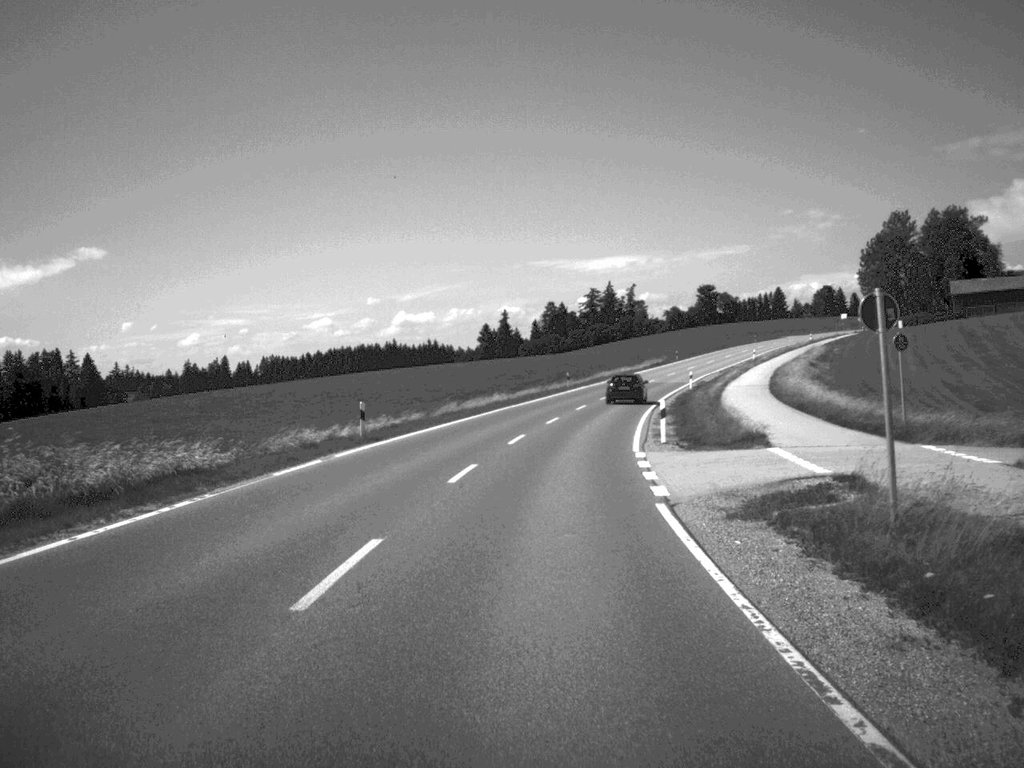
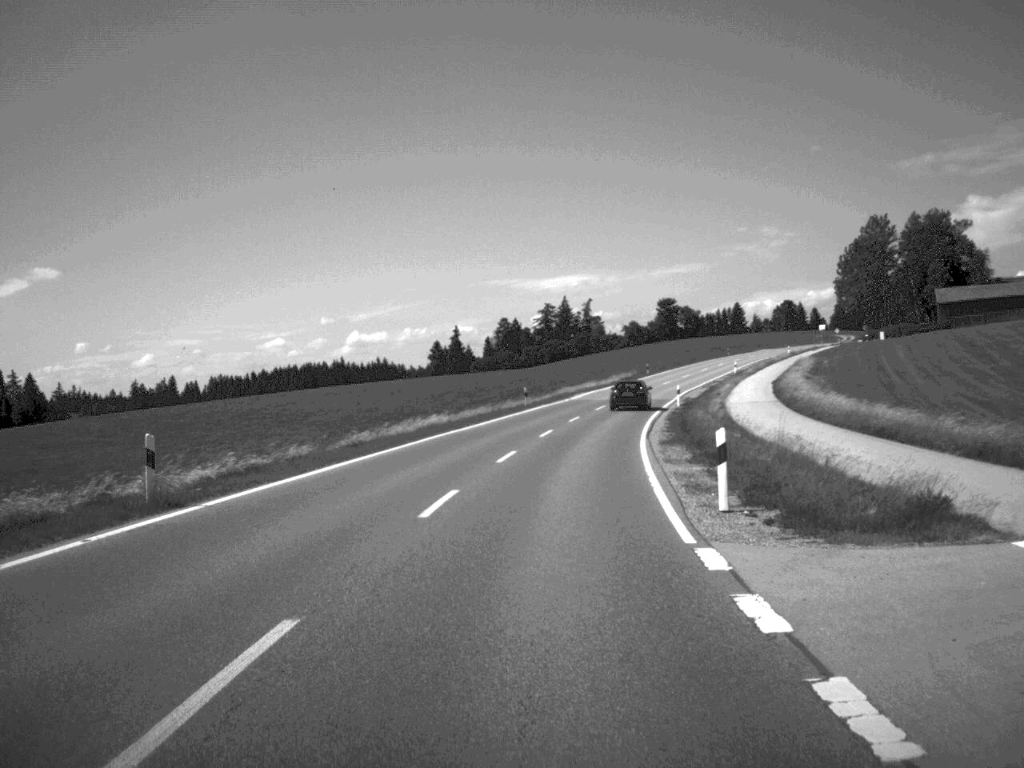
(+0.3, +15.8) m; +2°
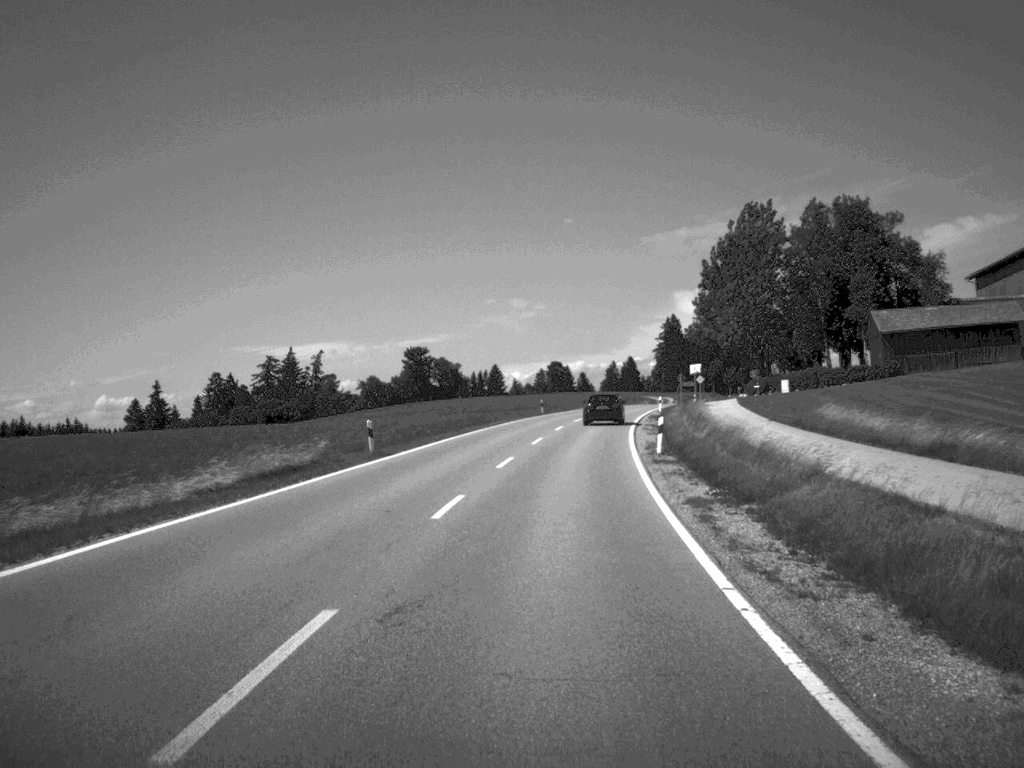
(+7.9, +79.3) m; +11°
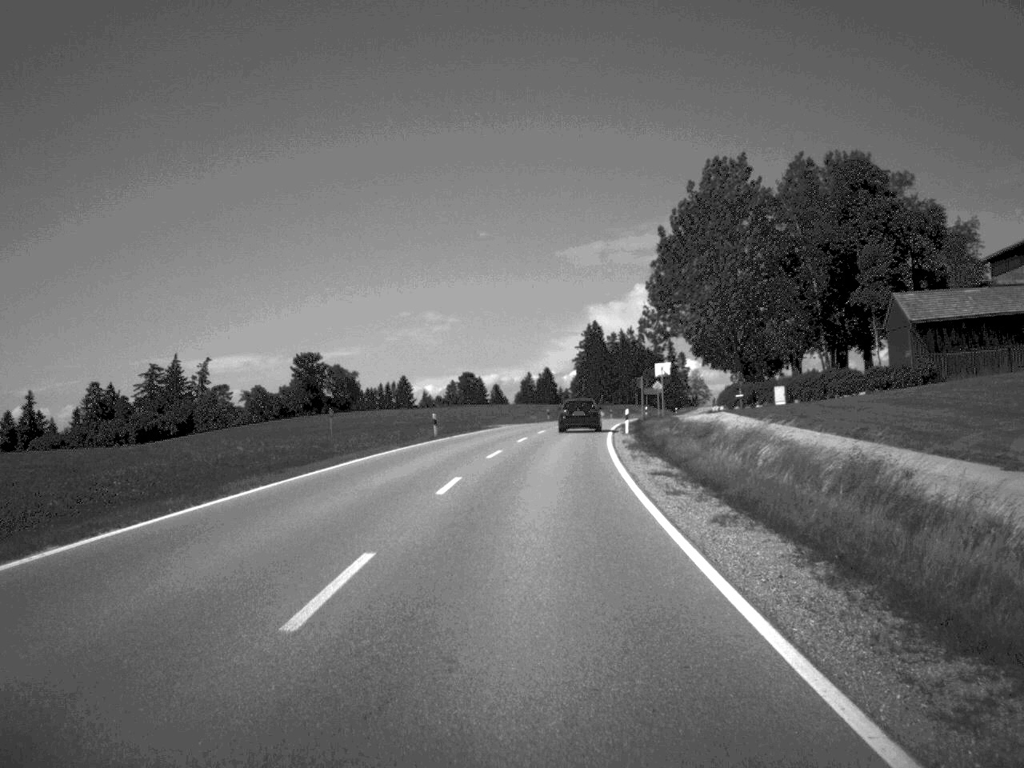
(+1.1, +32.2) m; +4°
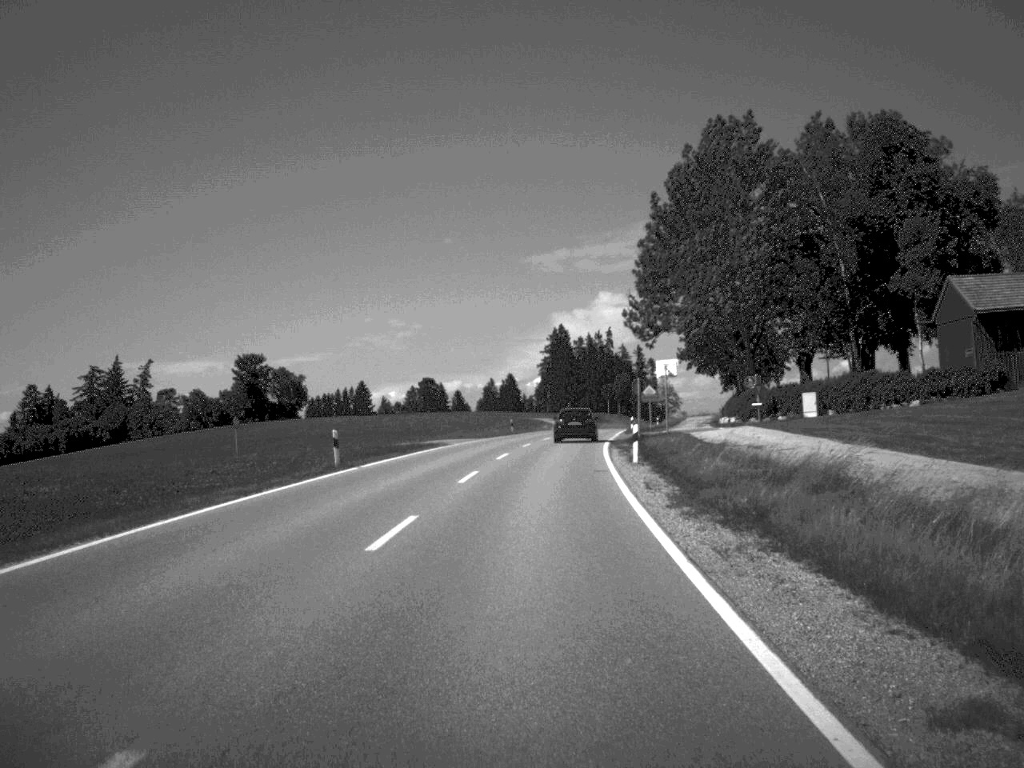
(+0.3, +18.6) m; +2°
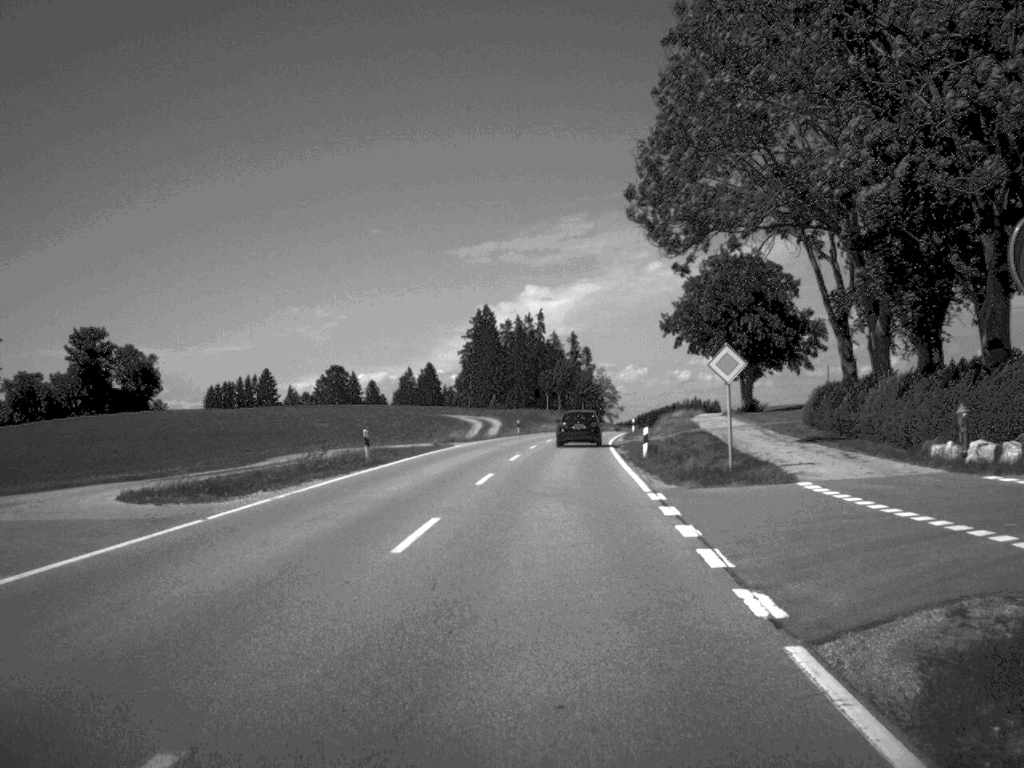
(+1.3, +46.9) m; +3°
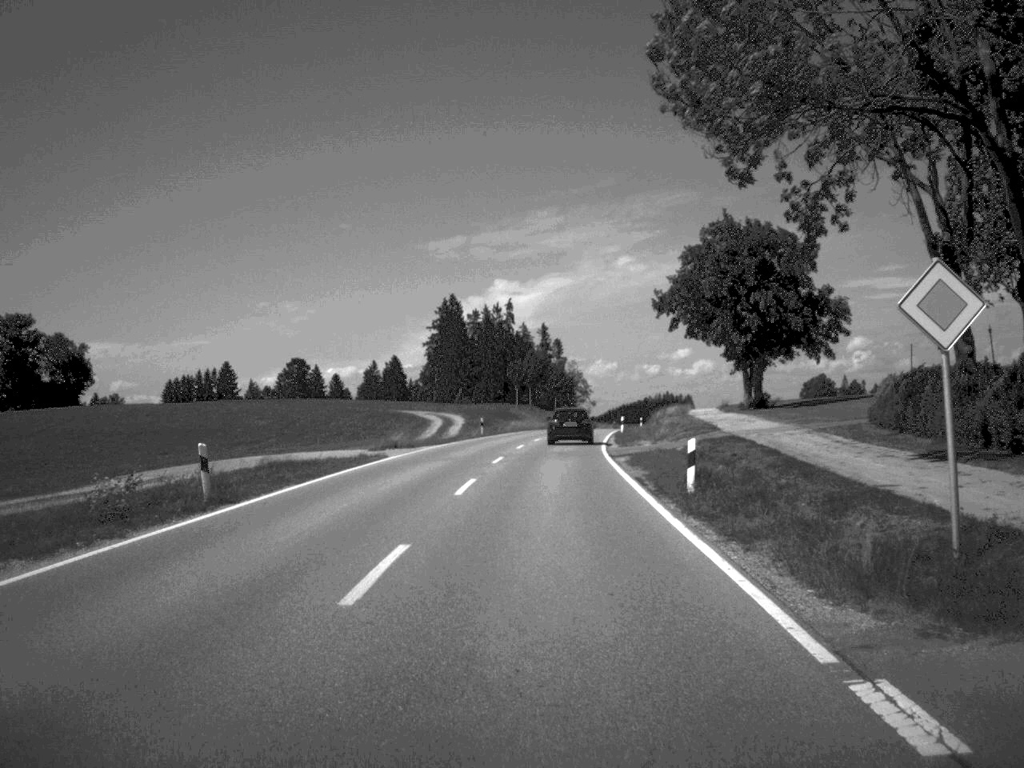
(+0.2, +15.2) m; +1°
